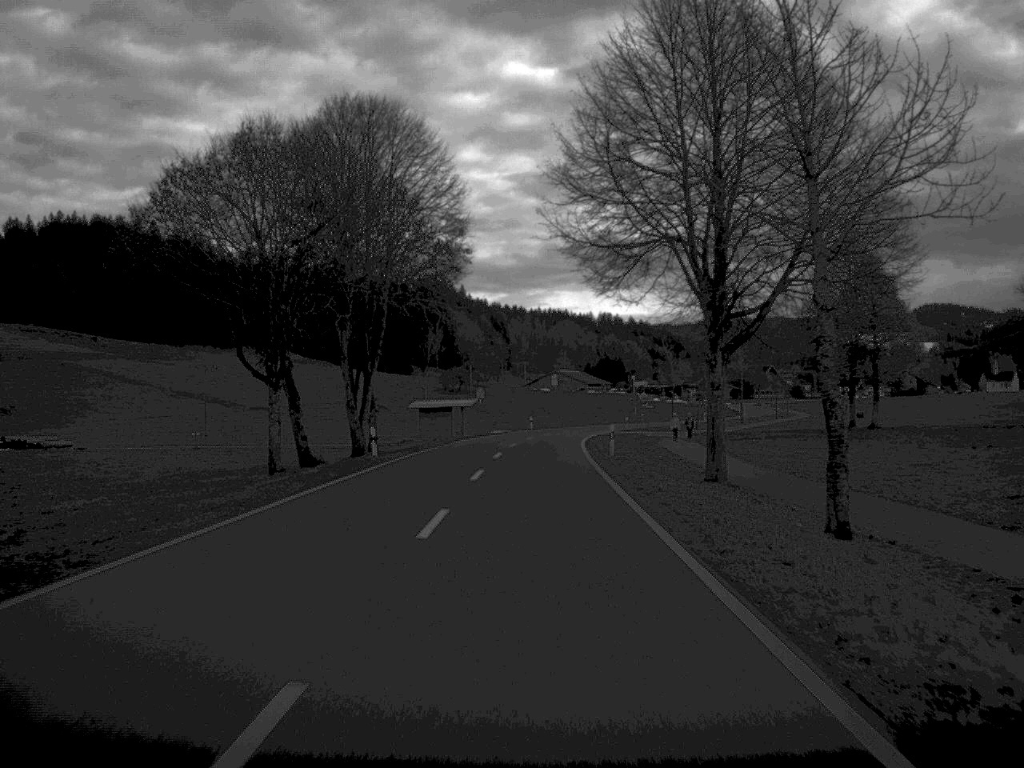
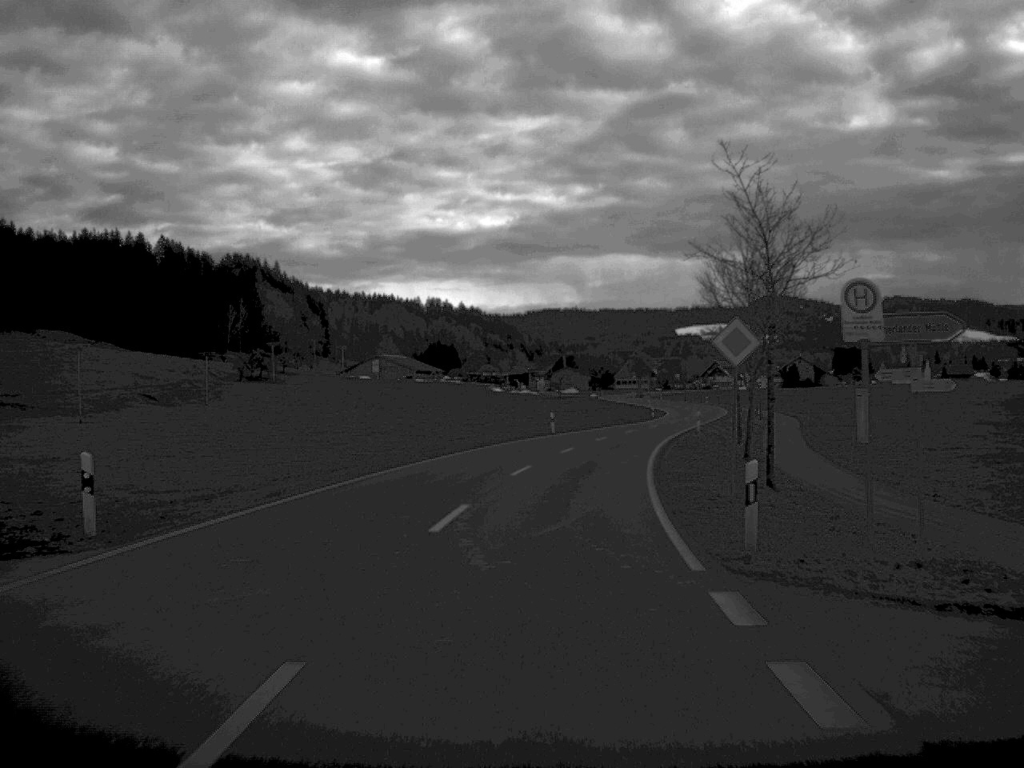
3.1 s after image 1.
(+3.4, +83.4) m; +8°
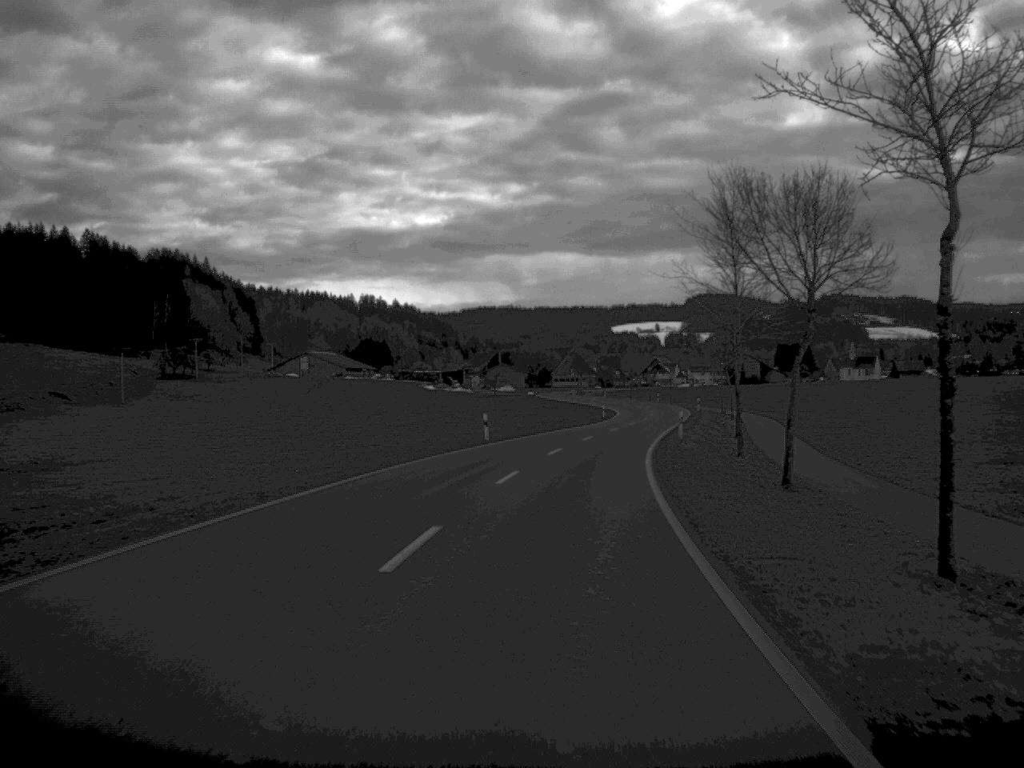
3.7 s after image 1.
(+0.4, +15.8) m; +3°
